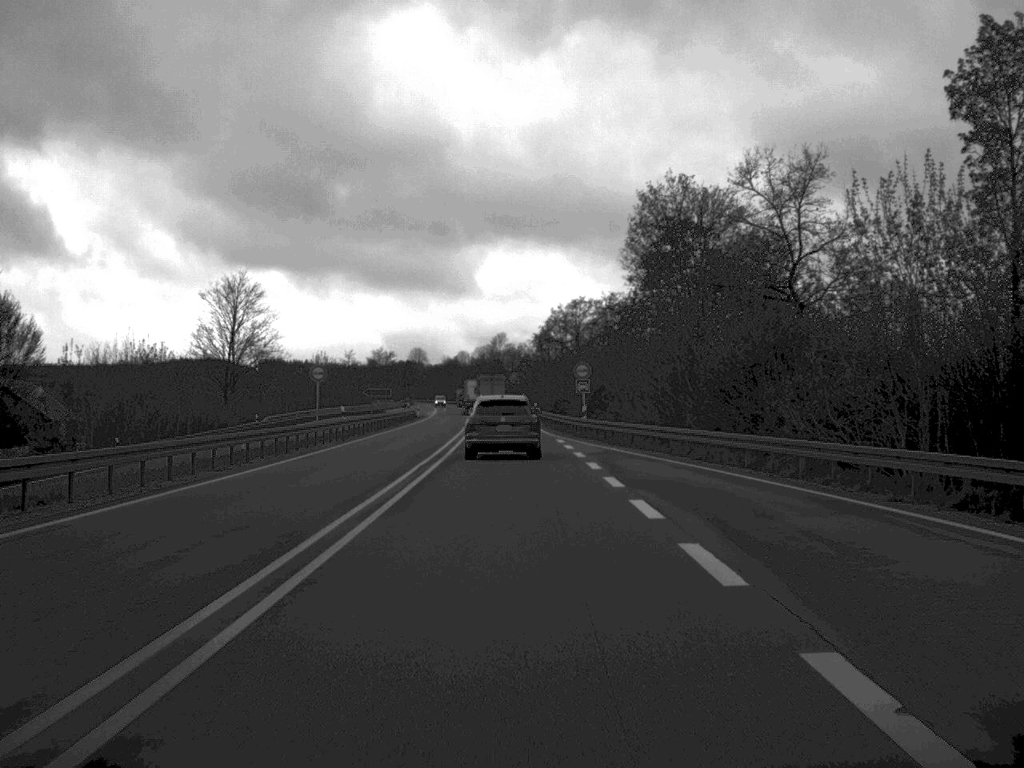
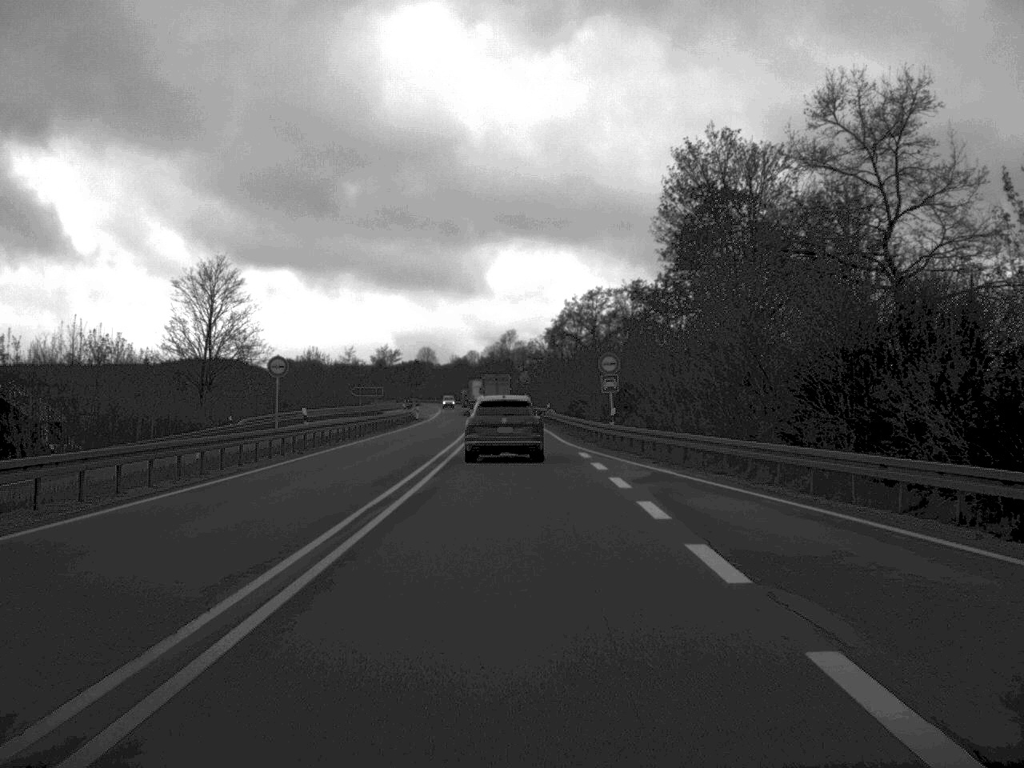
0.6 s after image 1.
(-0.1, +11.7) m; -1°
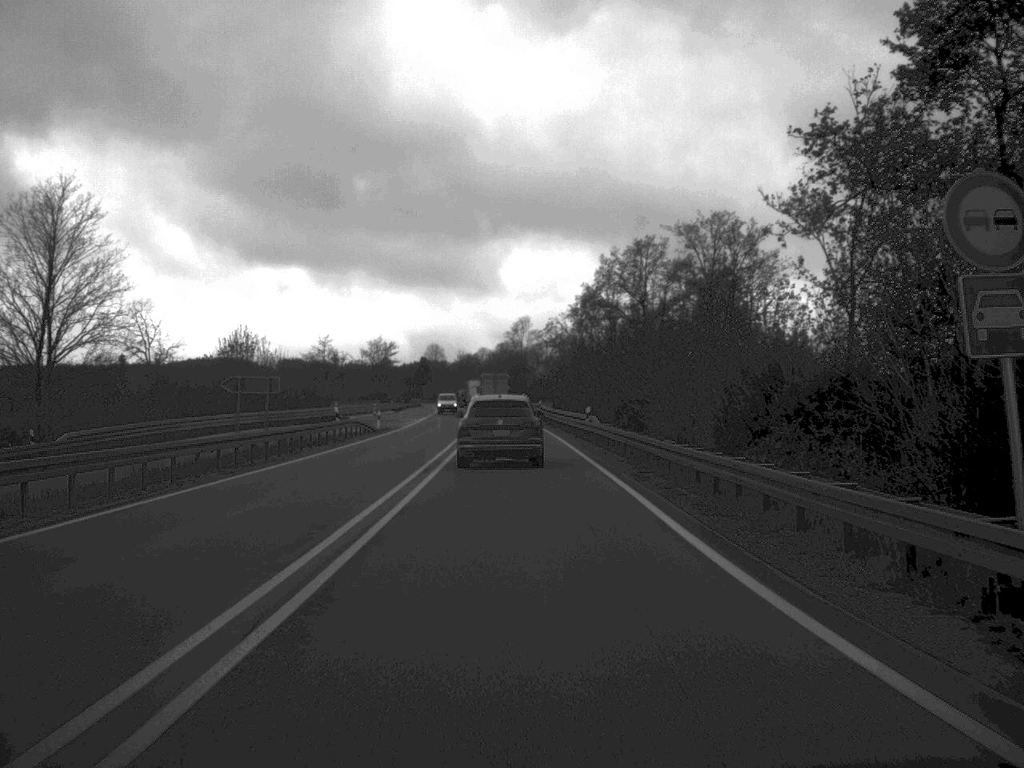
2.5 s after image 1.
(-0.3, +36.6) m; -1°
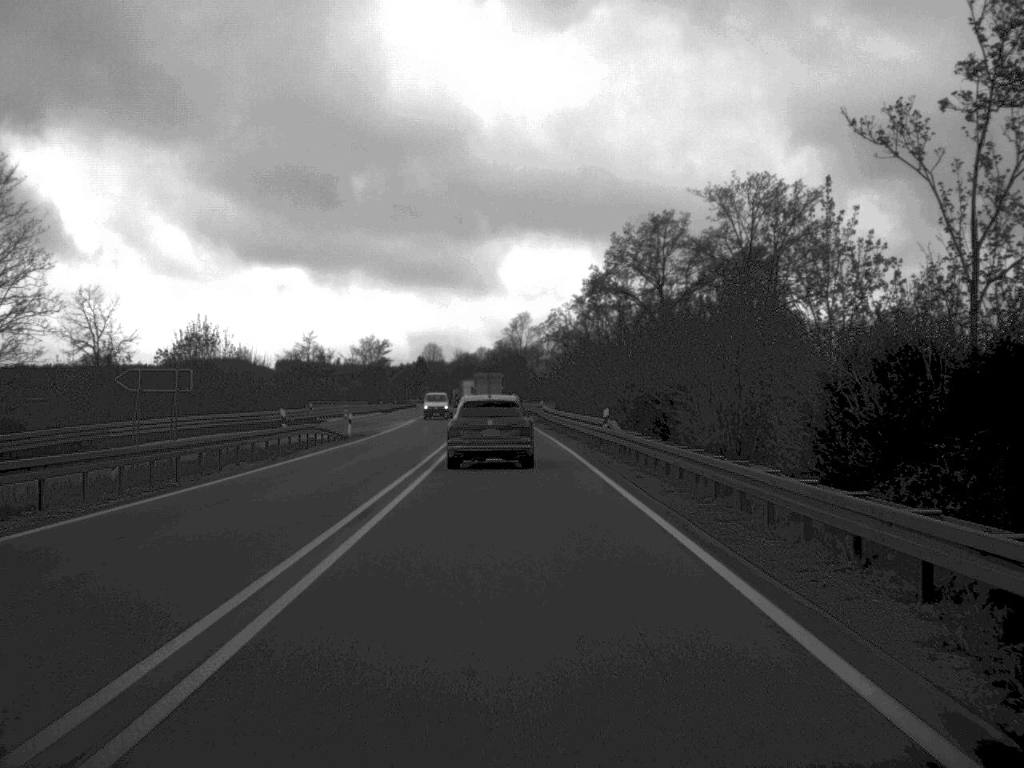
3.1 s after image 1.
(0.0, +10.9) m; 0°
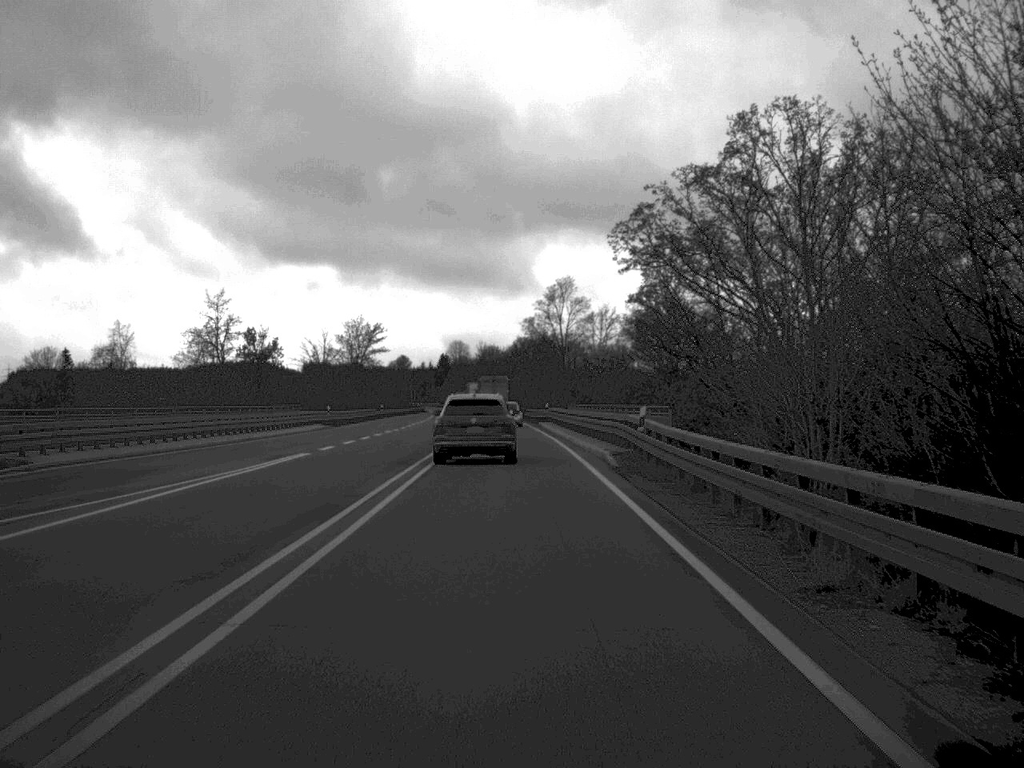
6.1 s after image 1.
(-0.8, +56.6) m; -2°
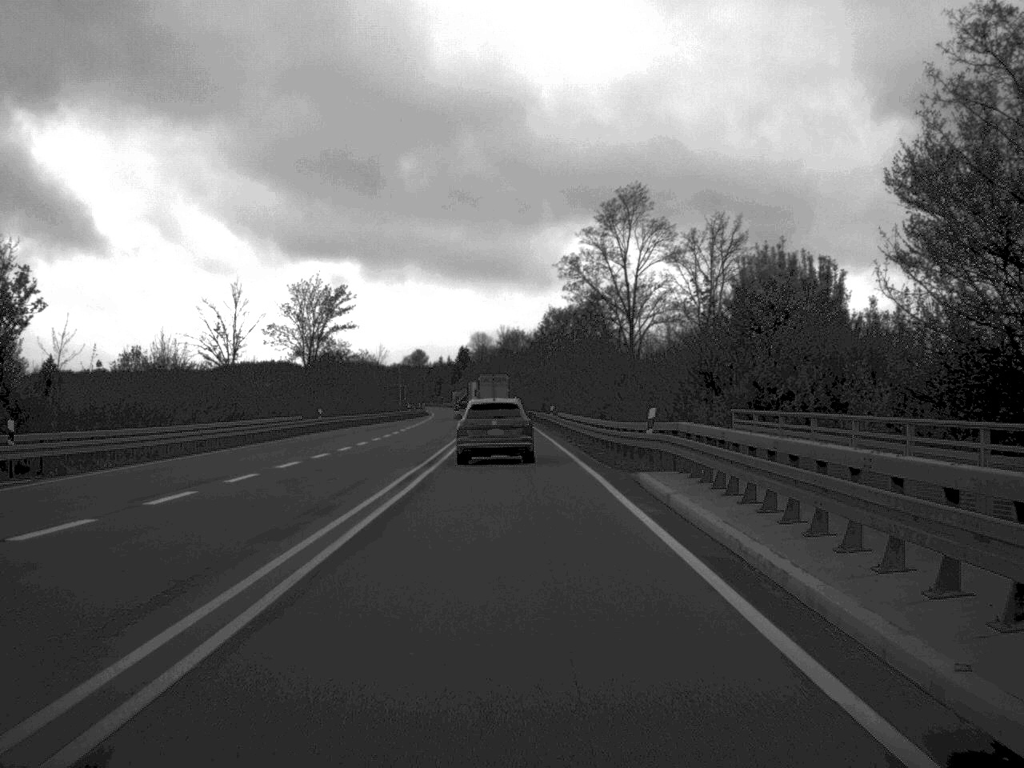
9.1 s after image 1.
(-0.7, +55.2) m; -2°
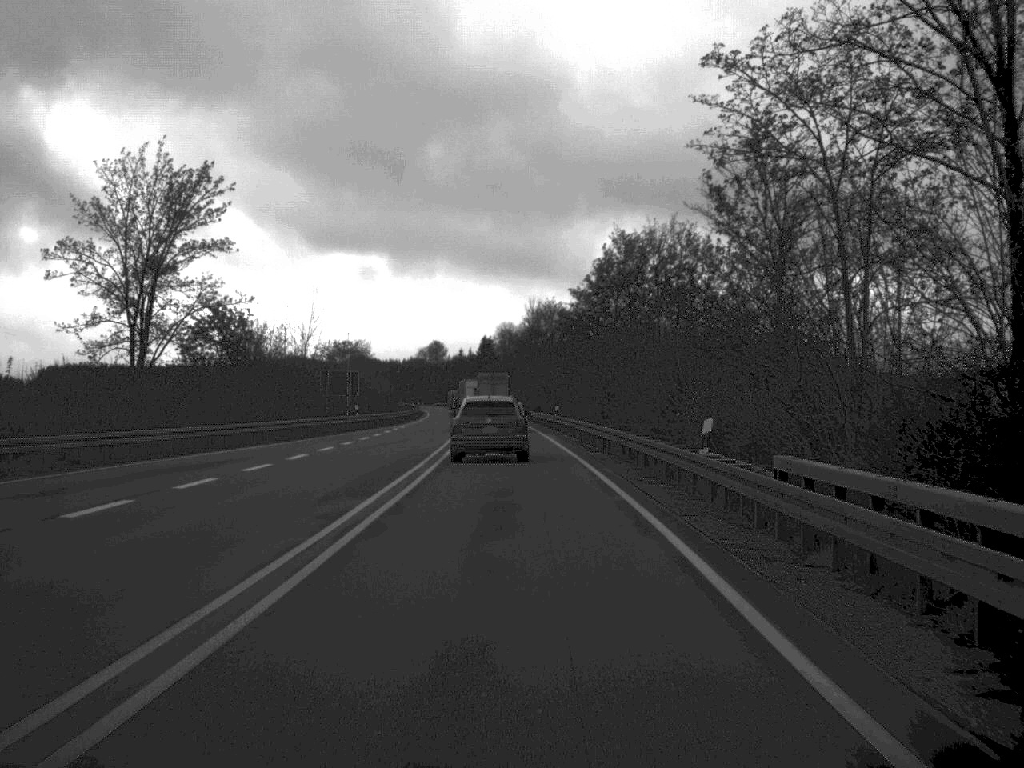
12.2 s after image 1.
(-0.7, +57.4) m; -2°
